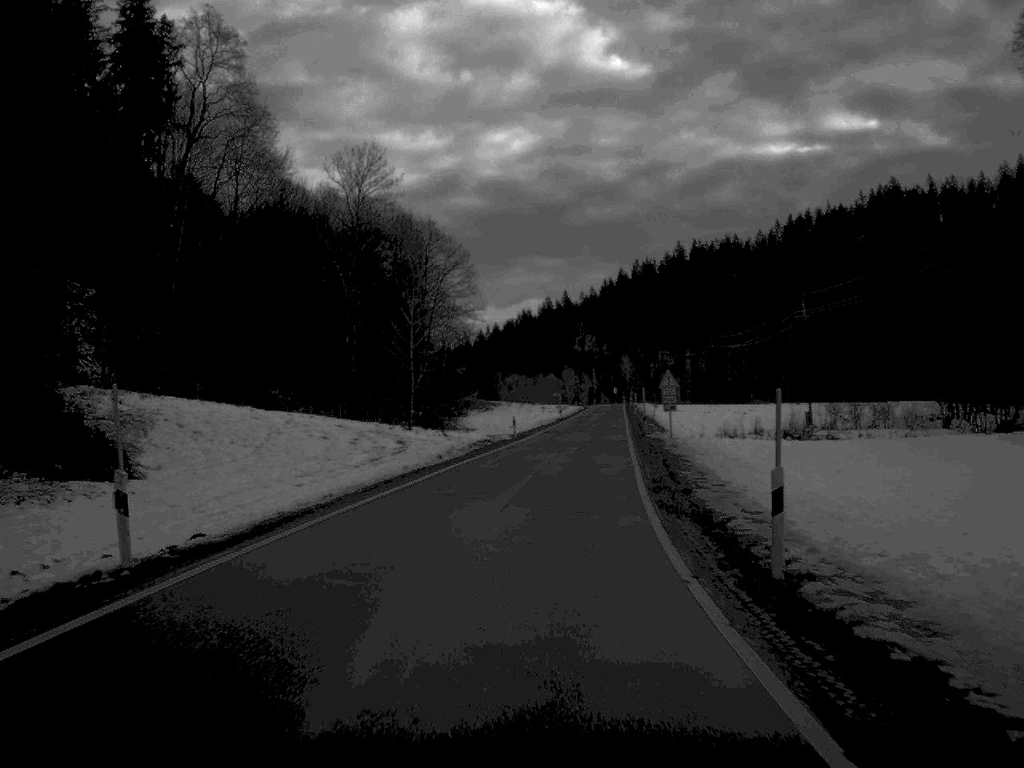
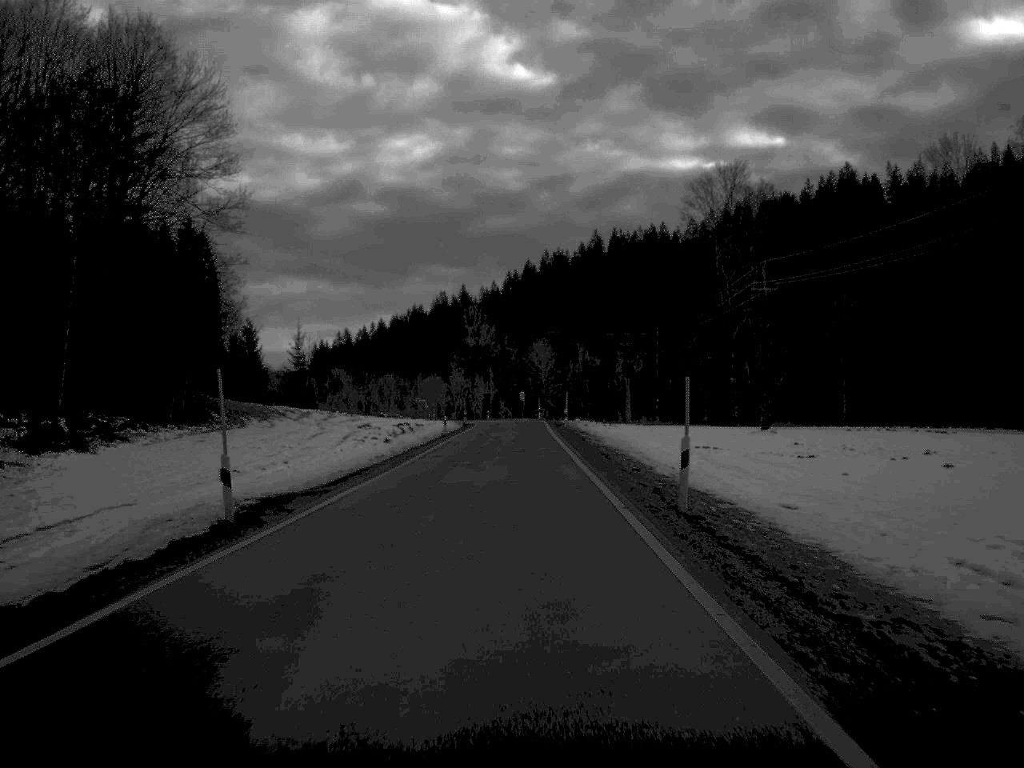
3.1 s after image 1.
(+5.5, +93.0) m; +4°
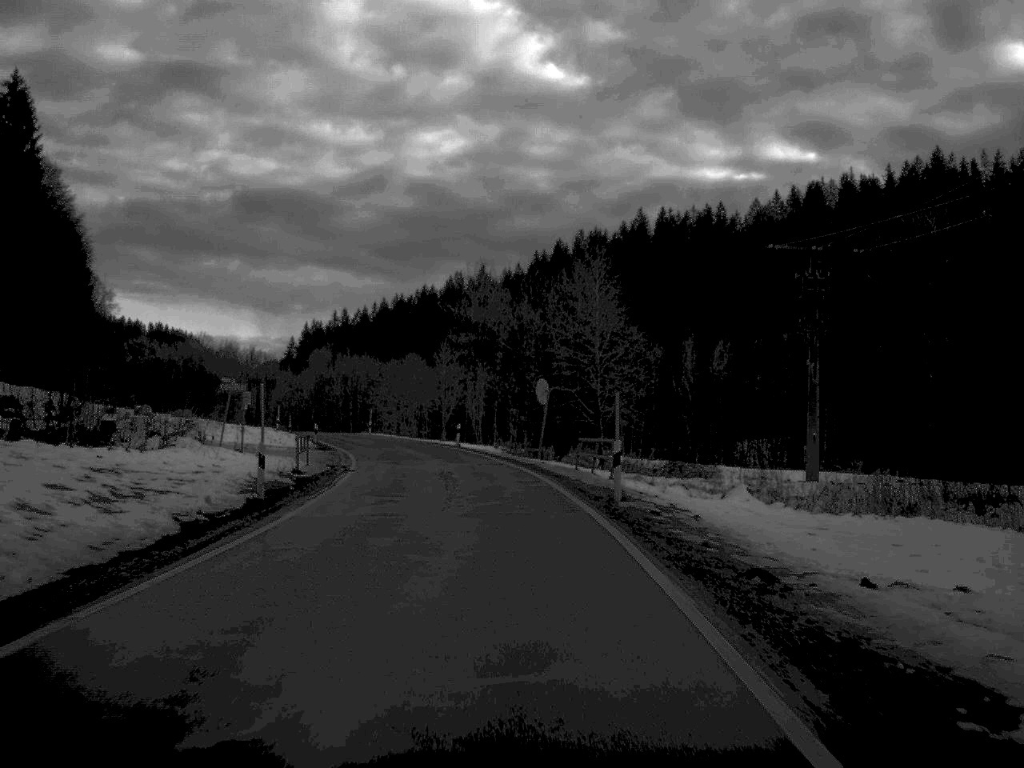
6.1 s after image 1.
(-0.1, +85.2) m; -1°
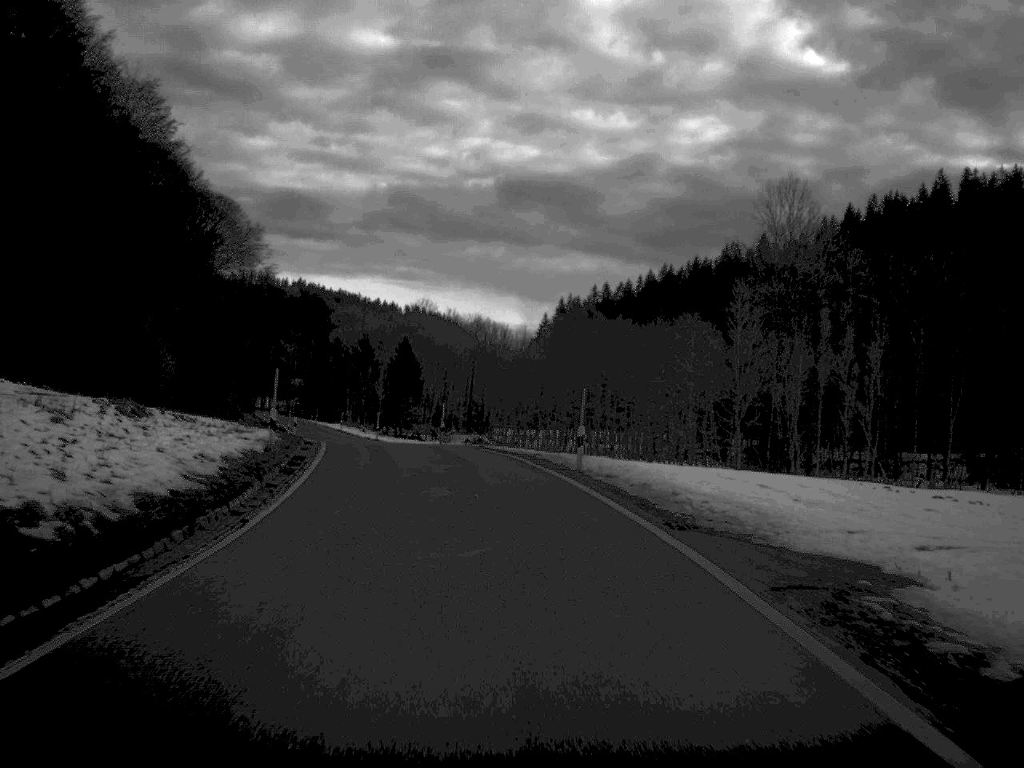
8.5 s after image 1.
(-6.5, +62.8) m; -12°
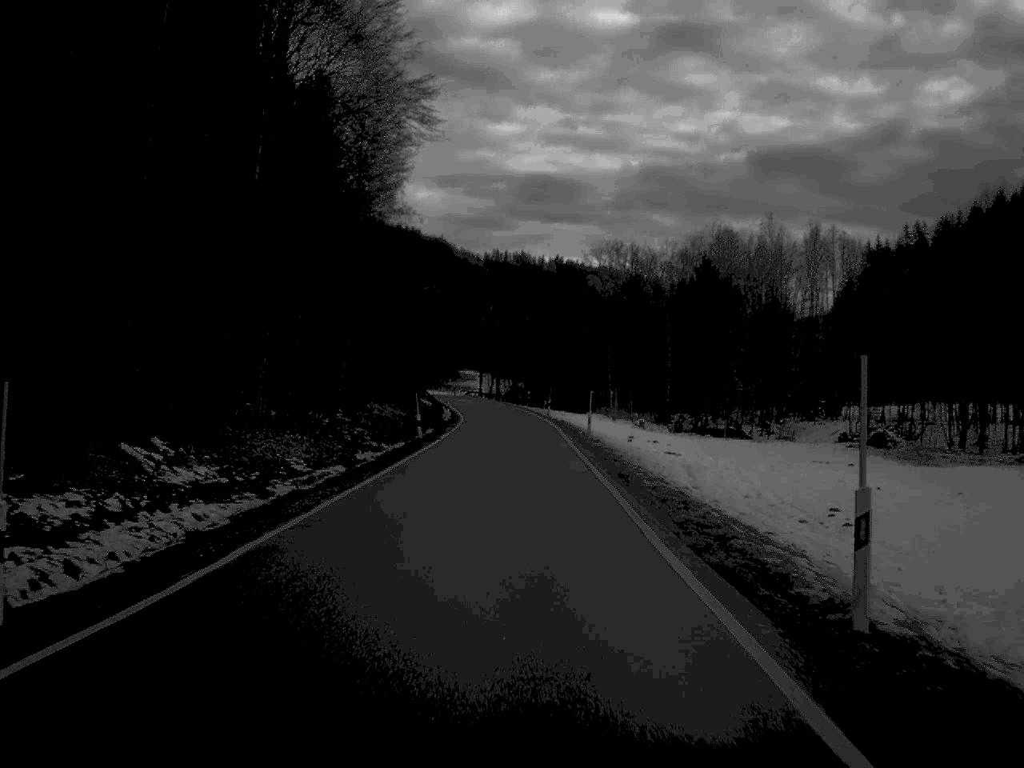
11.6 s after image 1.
(-11.1, +83.0) m; -12°
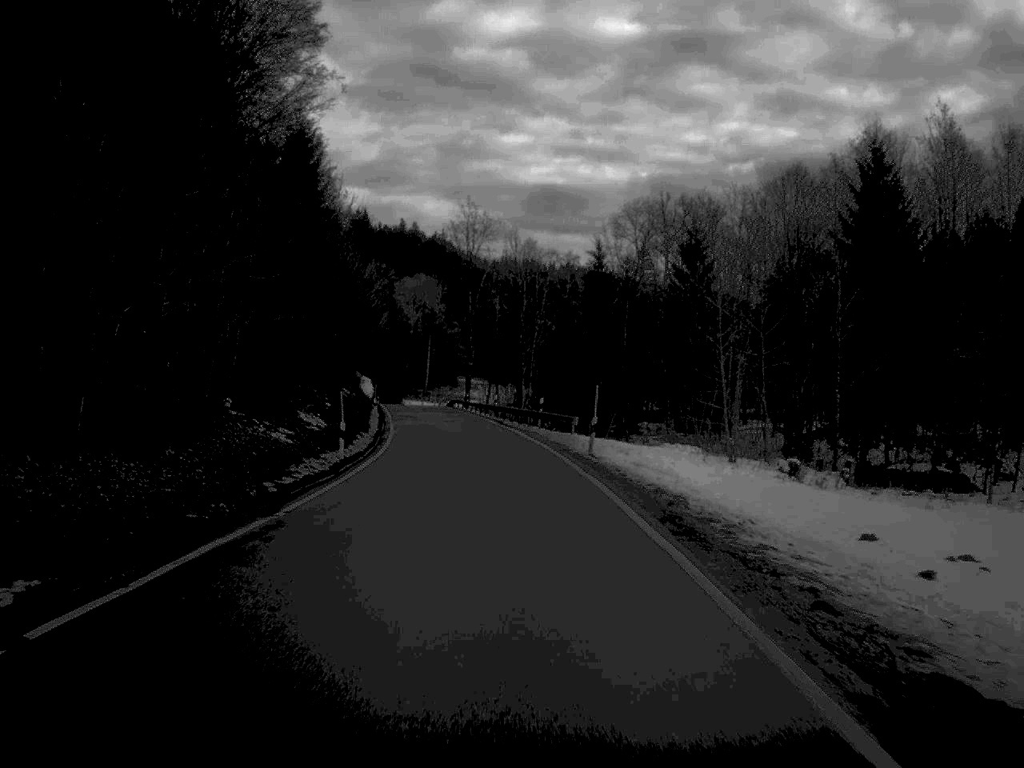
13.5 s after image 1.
(+0.1, +53.6) m; -1°
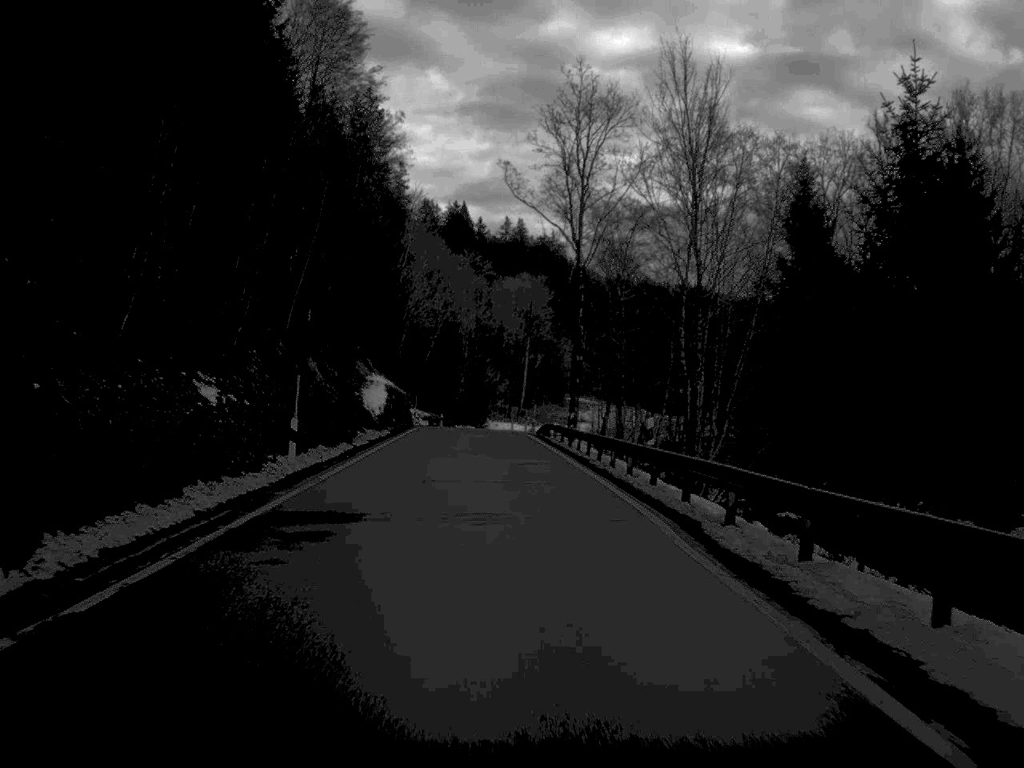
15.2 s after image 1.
(-2.0, +48.6) m; -5°
